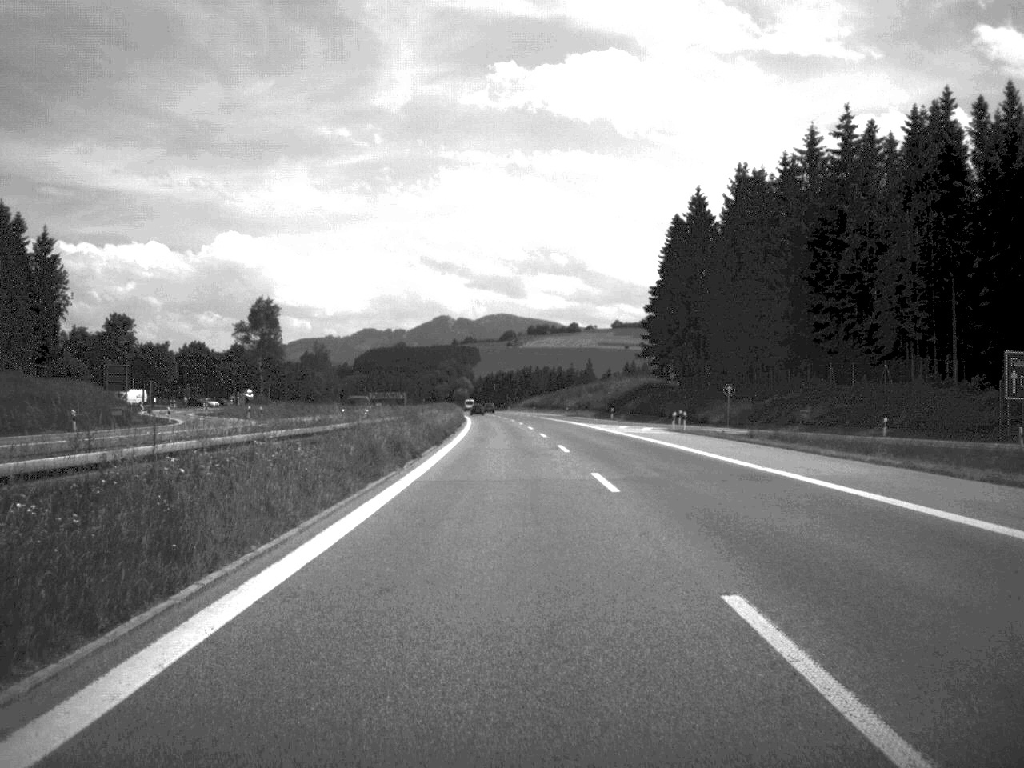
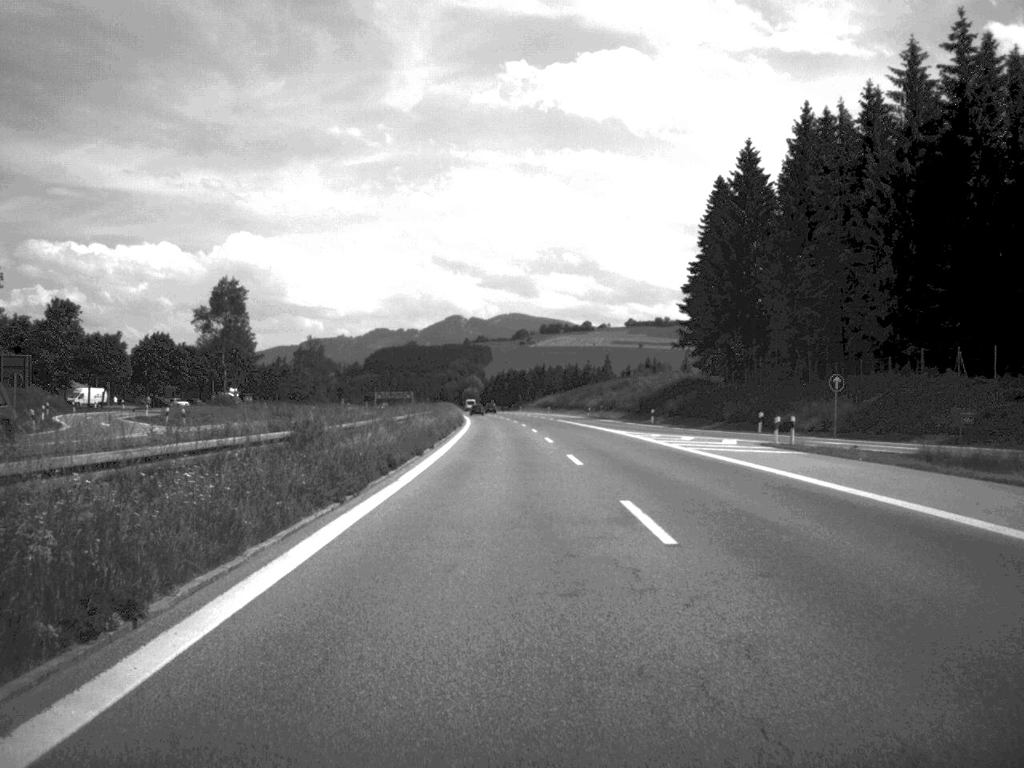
(-0.1, +25.7) m; -1°
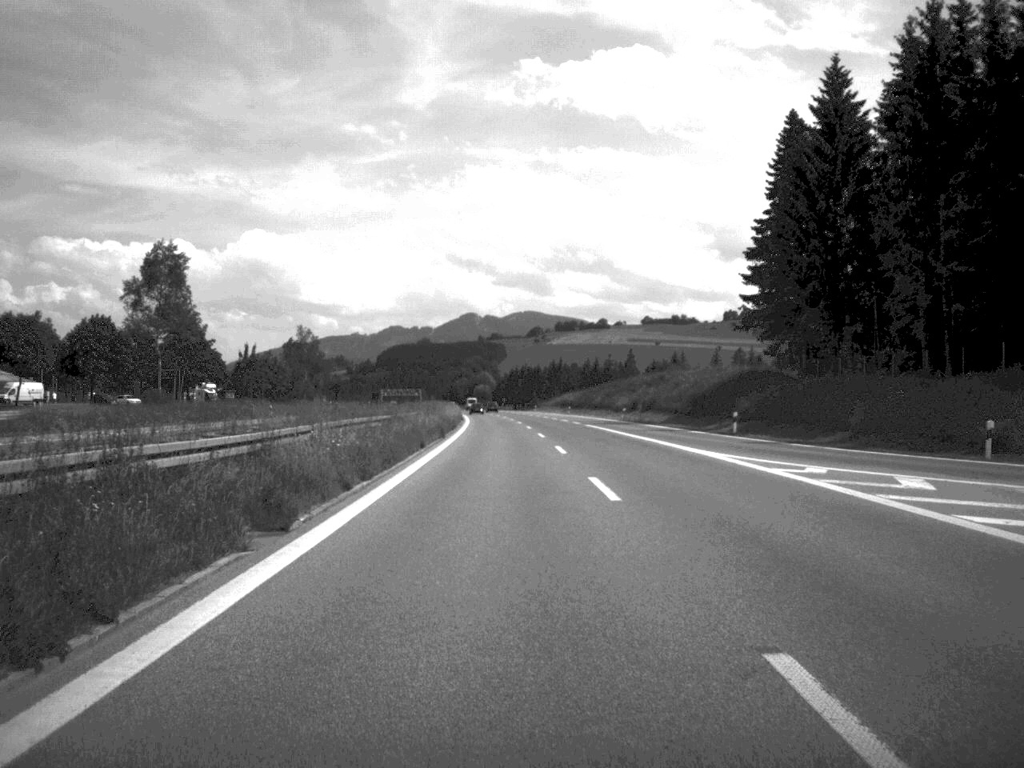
(-0.2, +29.3) m; -1°
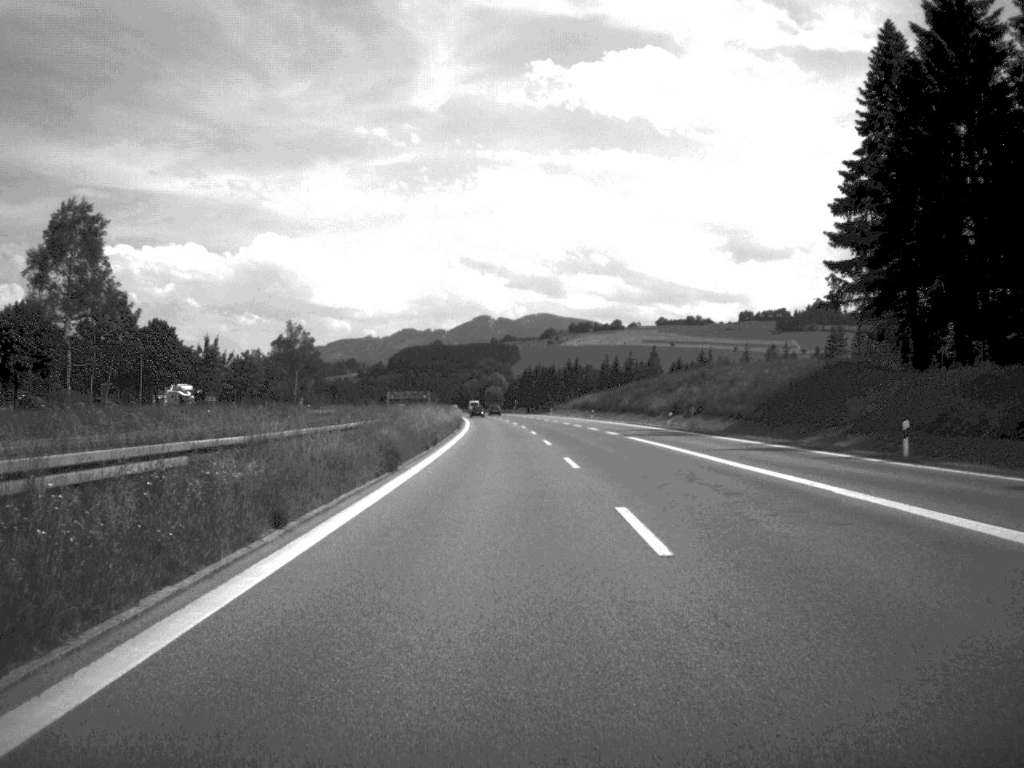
(-0.1, +24.6) m; -1°
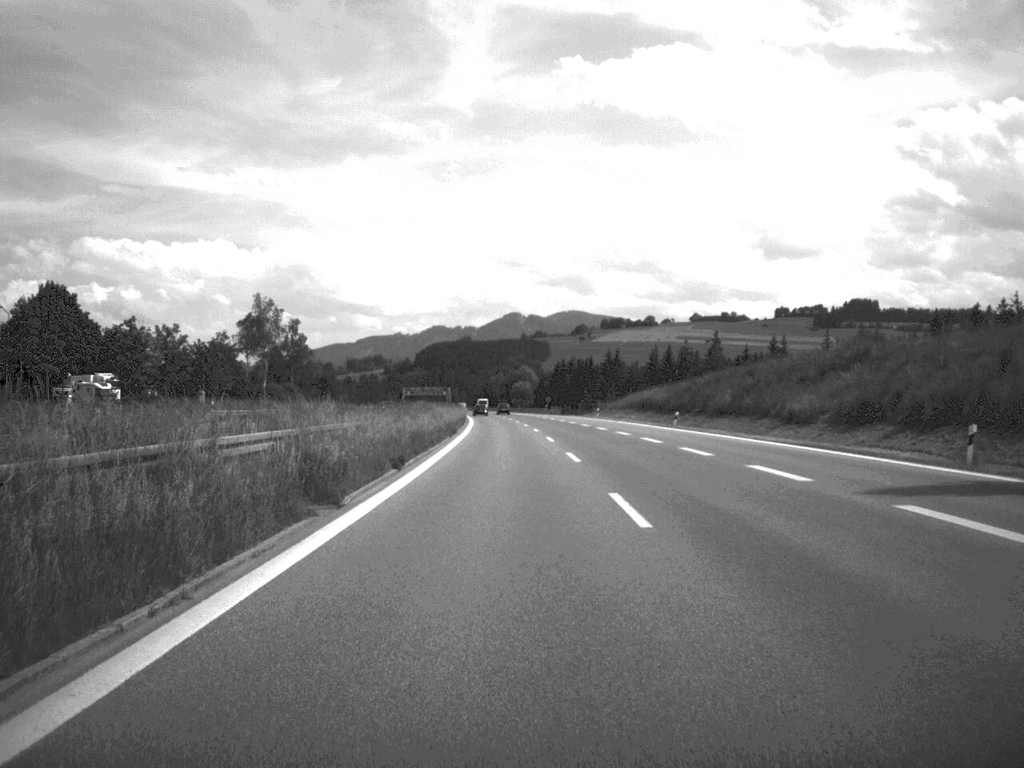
(-0.6, +50.4) m; -1°
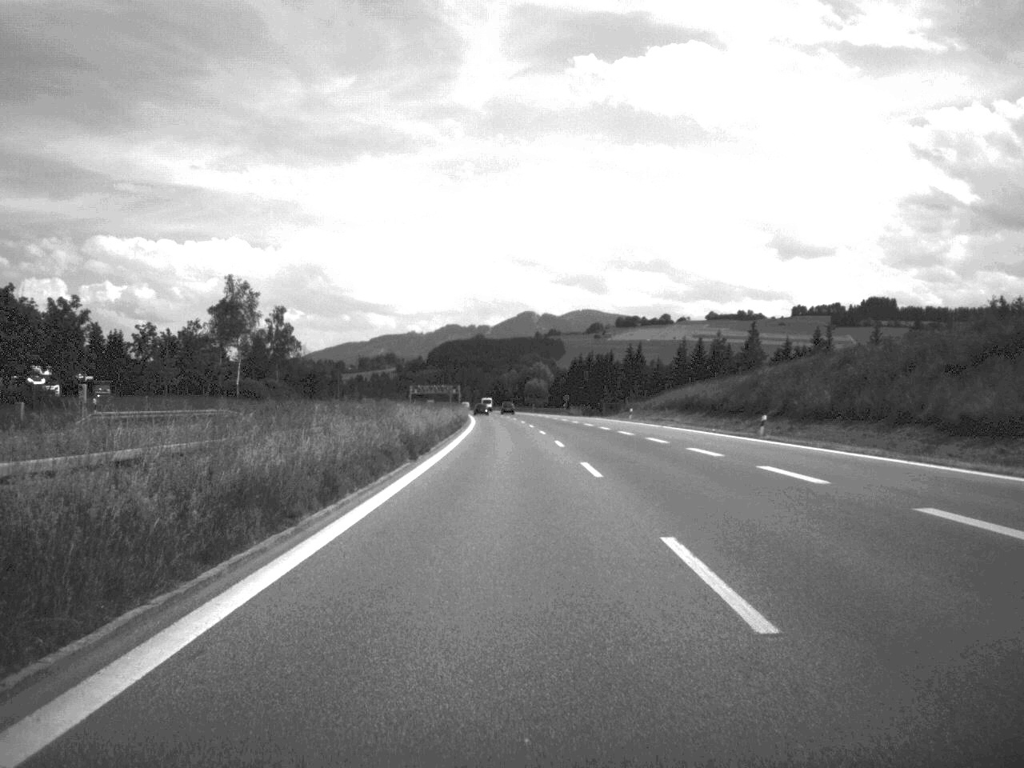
(-0.1, +24.6) m; -1°
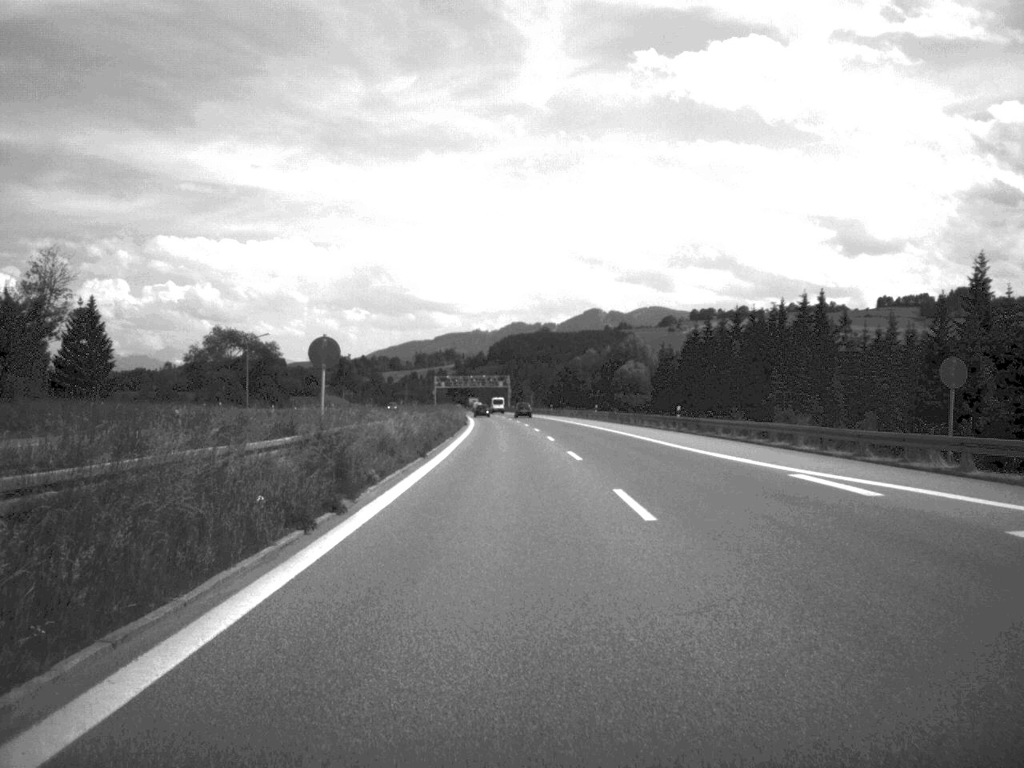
(-3.5, +132.8) m; -3°
